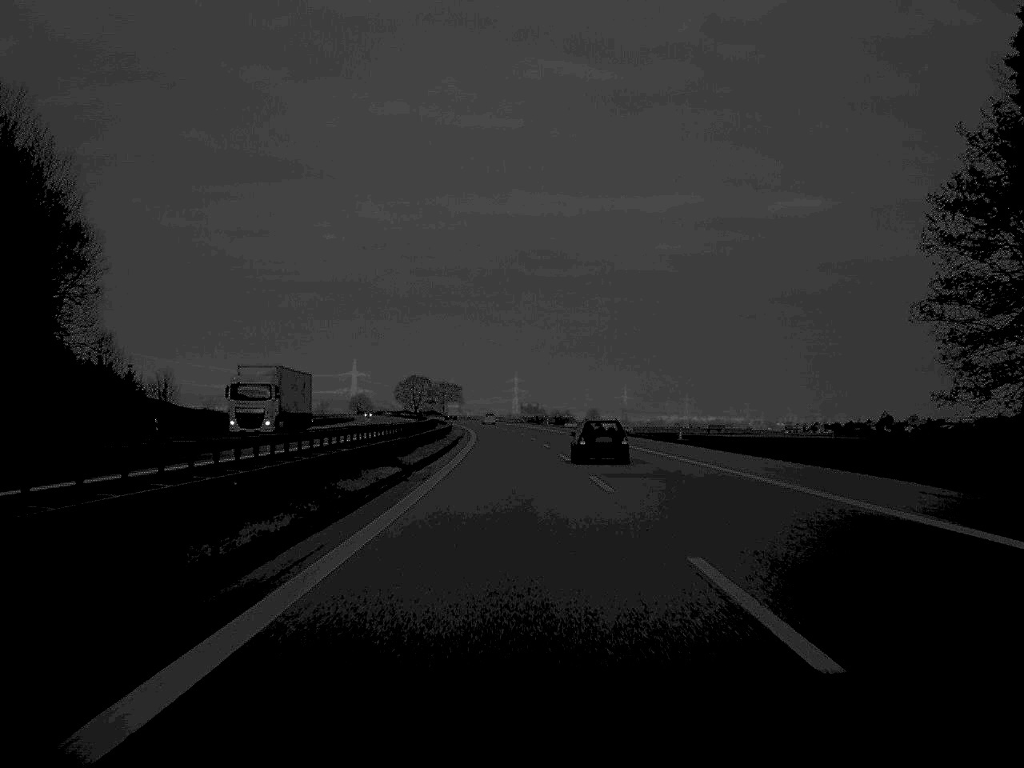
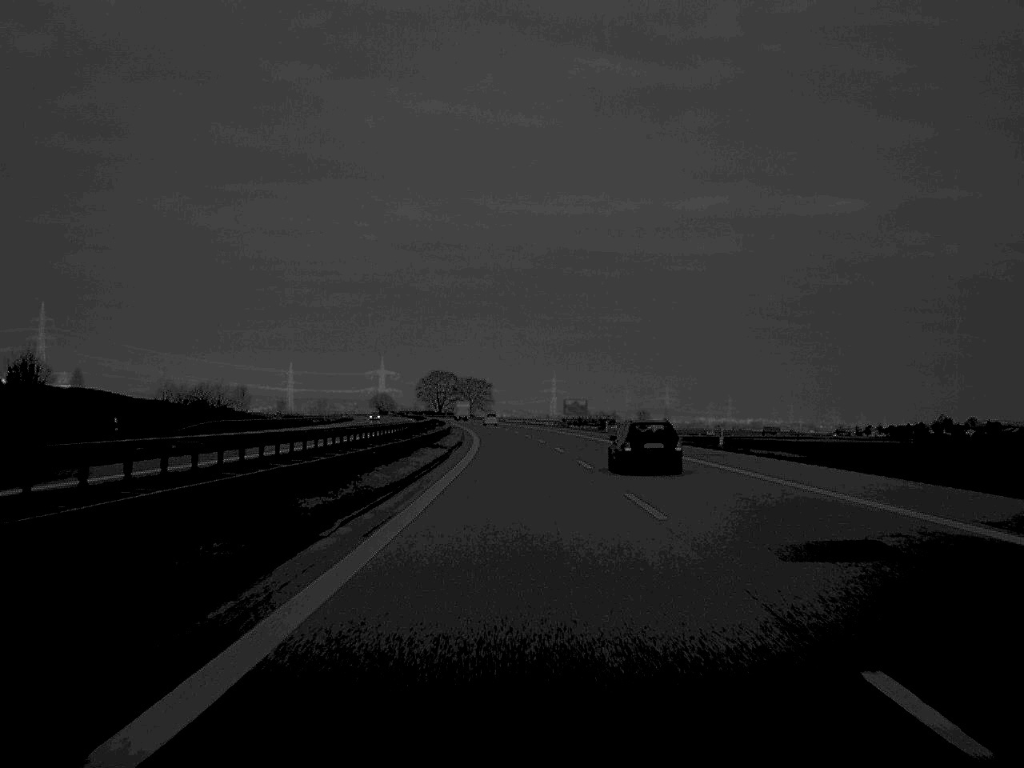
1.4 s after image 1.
(-0.9, +60.9) m; -2°
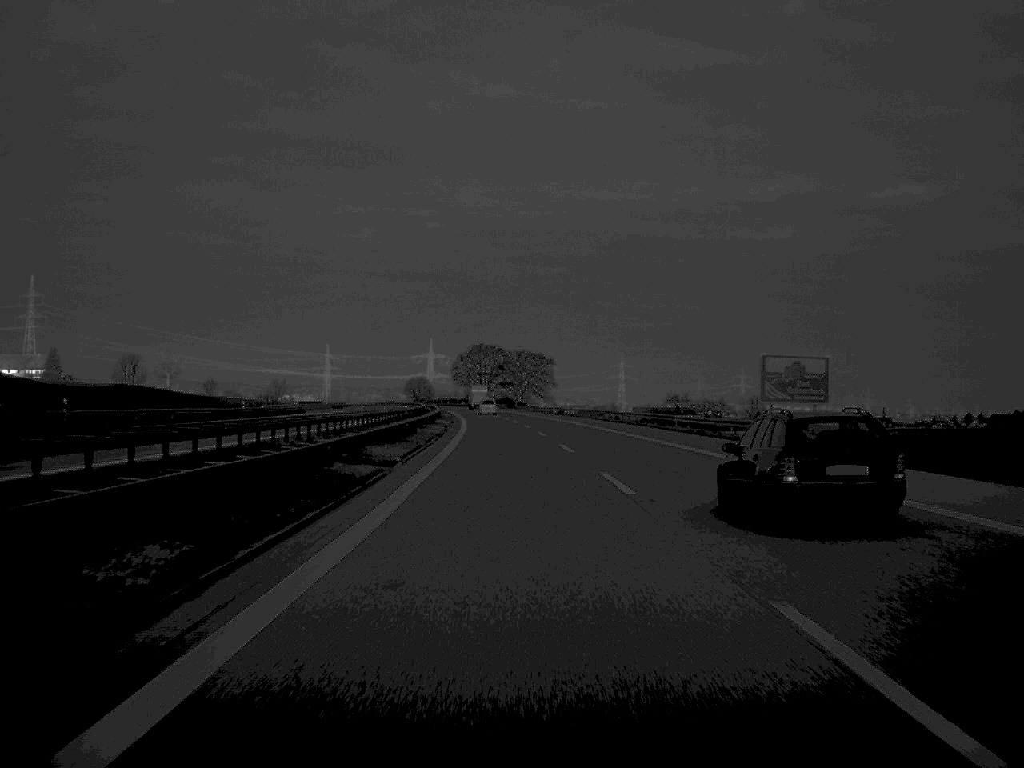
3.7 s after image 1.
(-2.5, +104.6) m; -3°
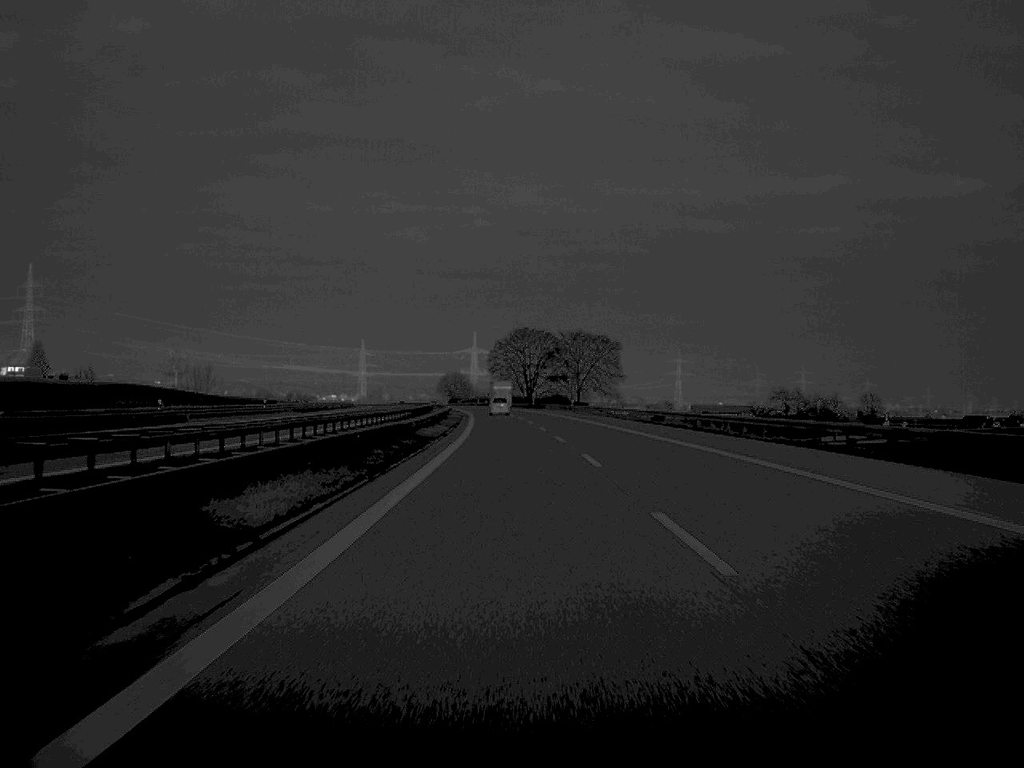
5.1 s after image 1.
(-1.3, +64.2) m; -2°
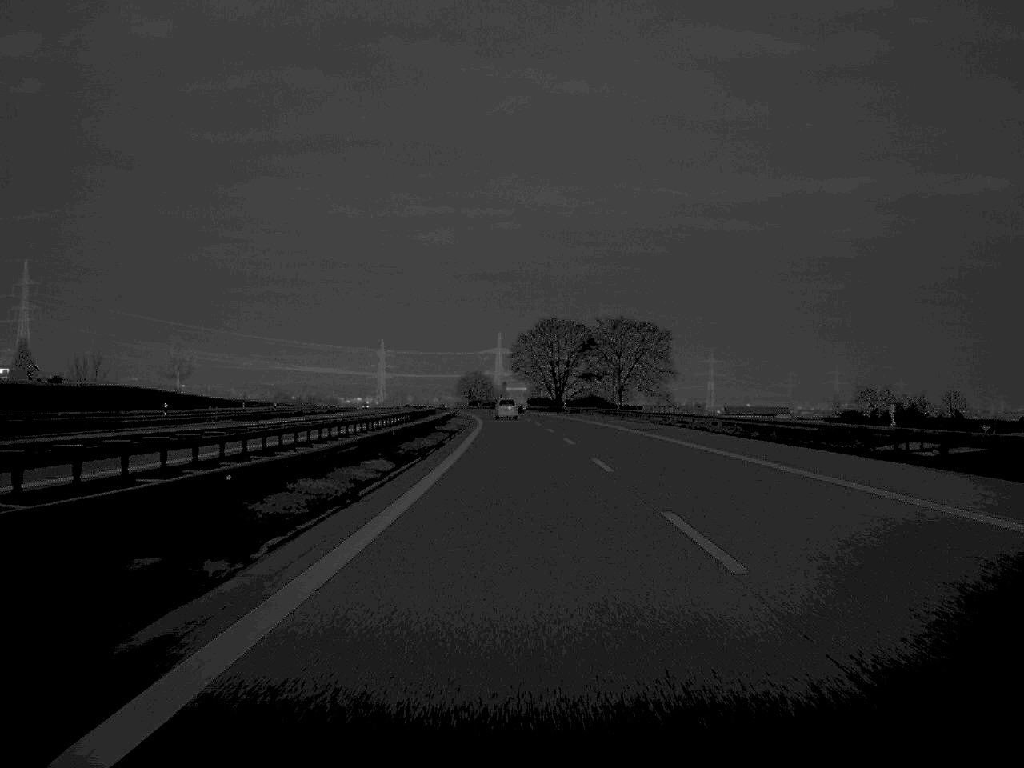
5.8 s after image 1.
(-0.4, +34.7) m; -1°
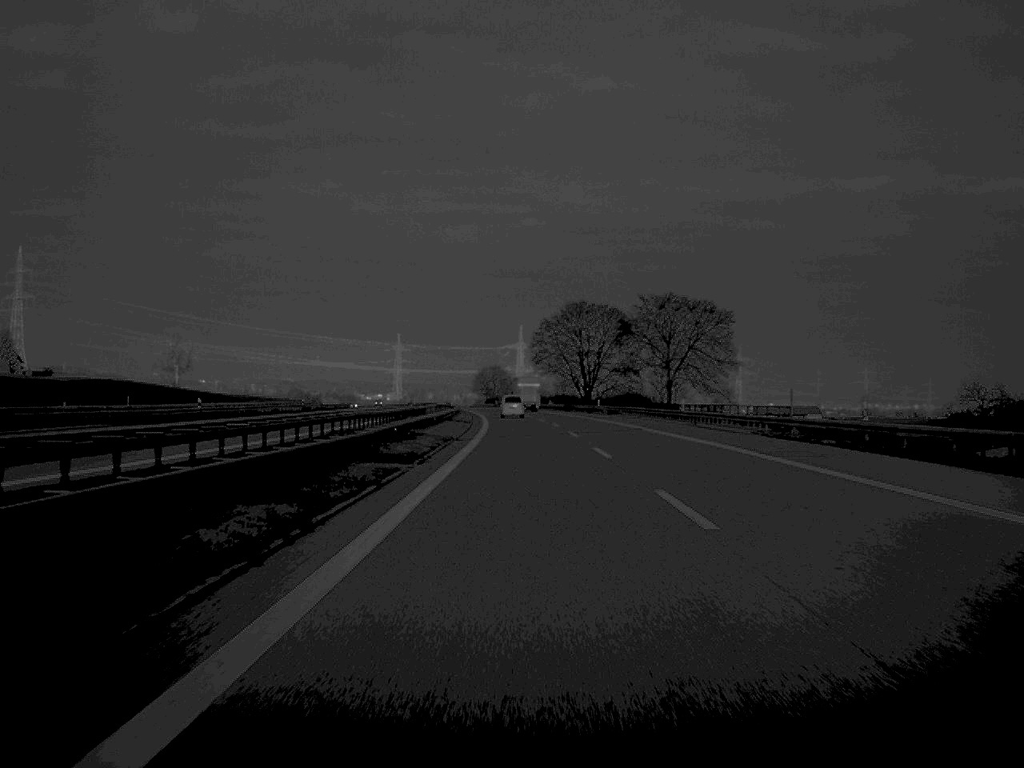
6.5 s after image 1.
(-0.3, +31.3) m; -1°
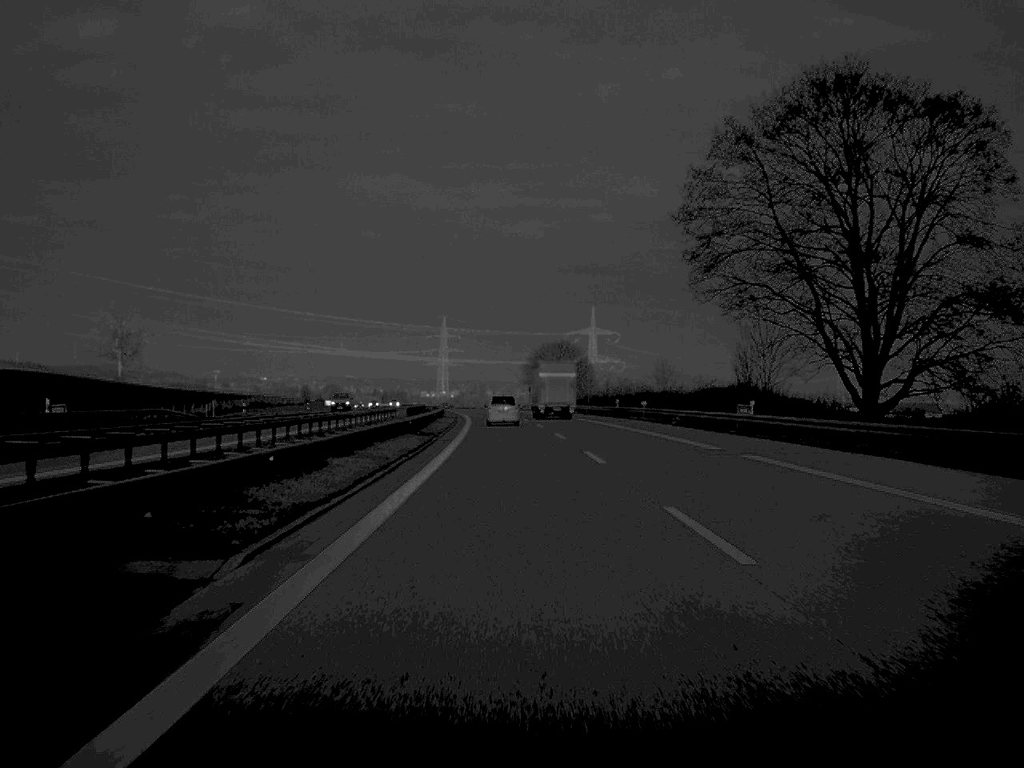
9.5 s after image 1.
(-3.0, +127.3) m; -3°
